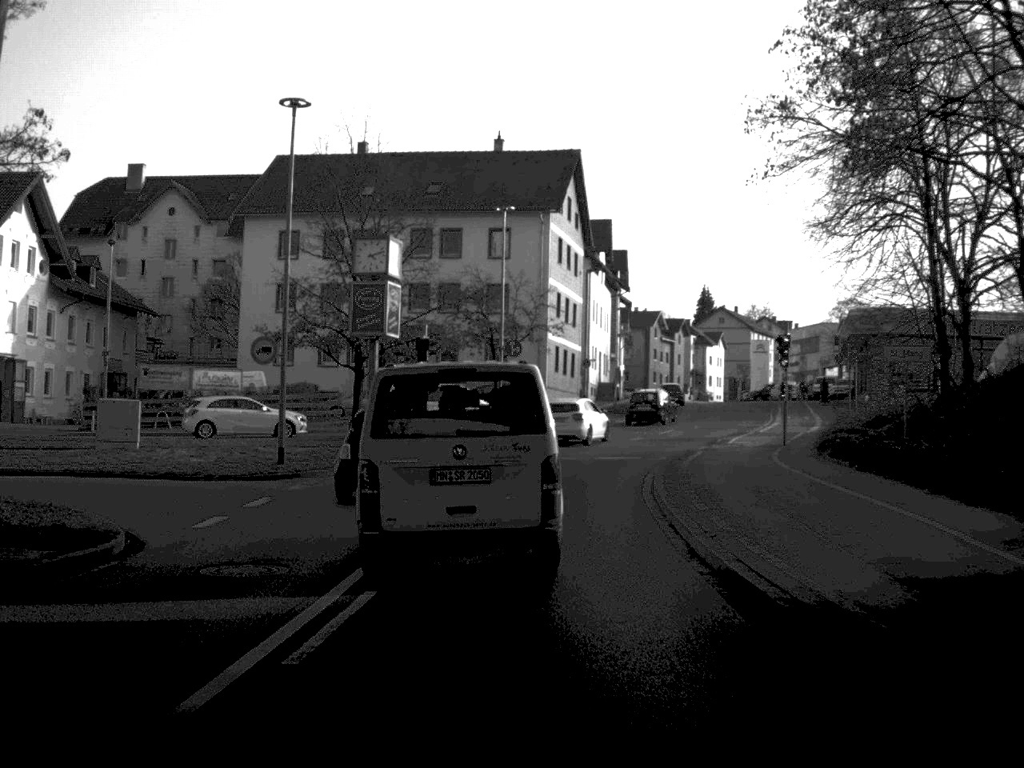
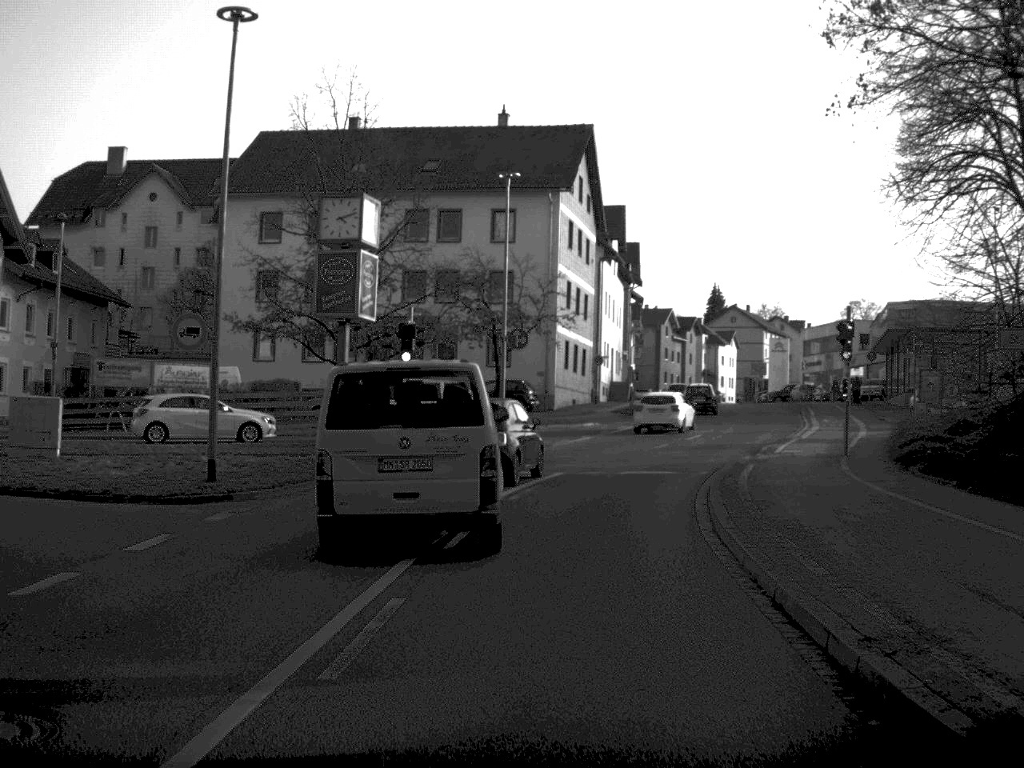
(0.0, +6.4) m; 0°
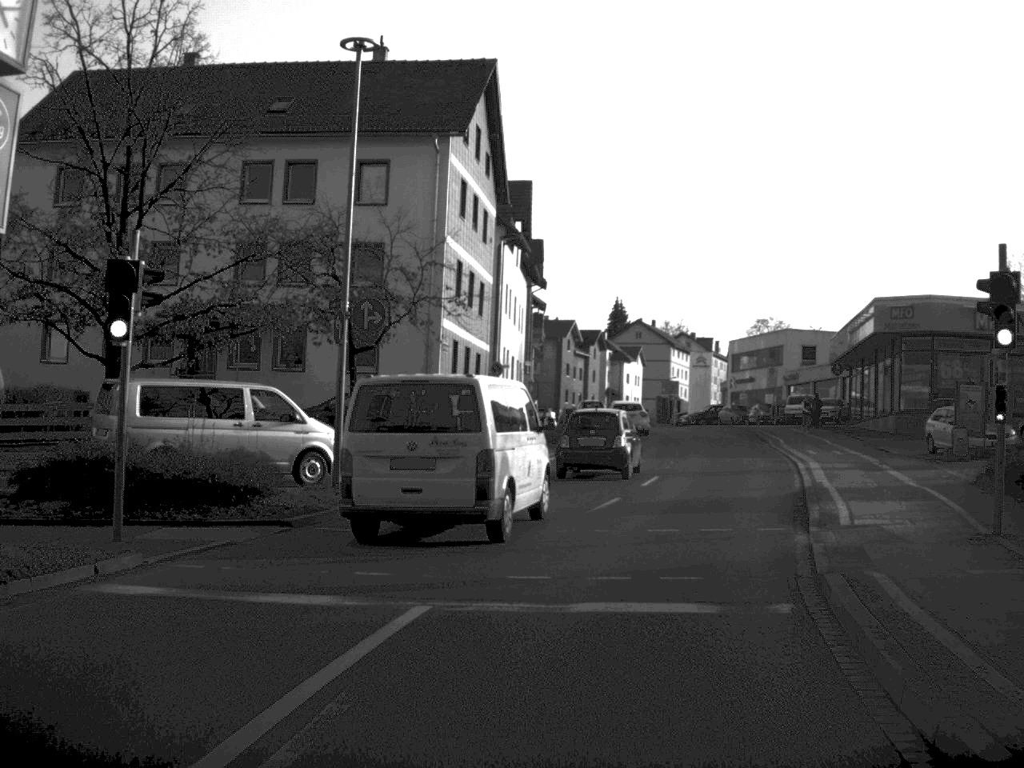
(+0.5, +15.1) m; +5°
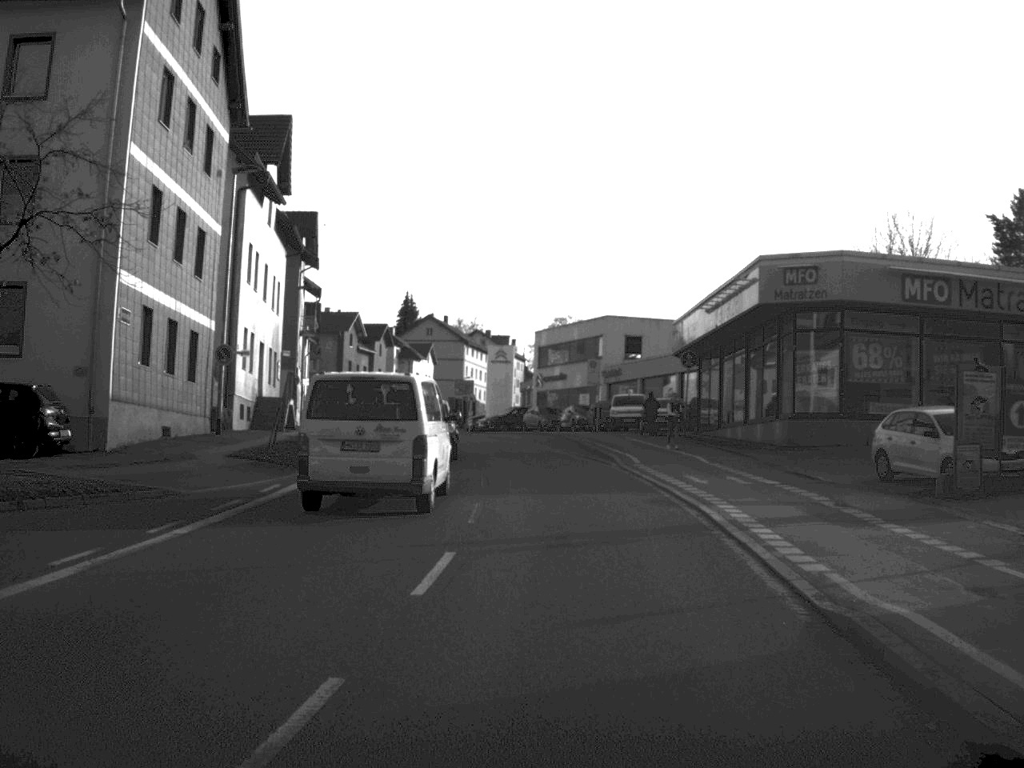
(+1.3, +14.7) m; +9°
